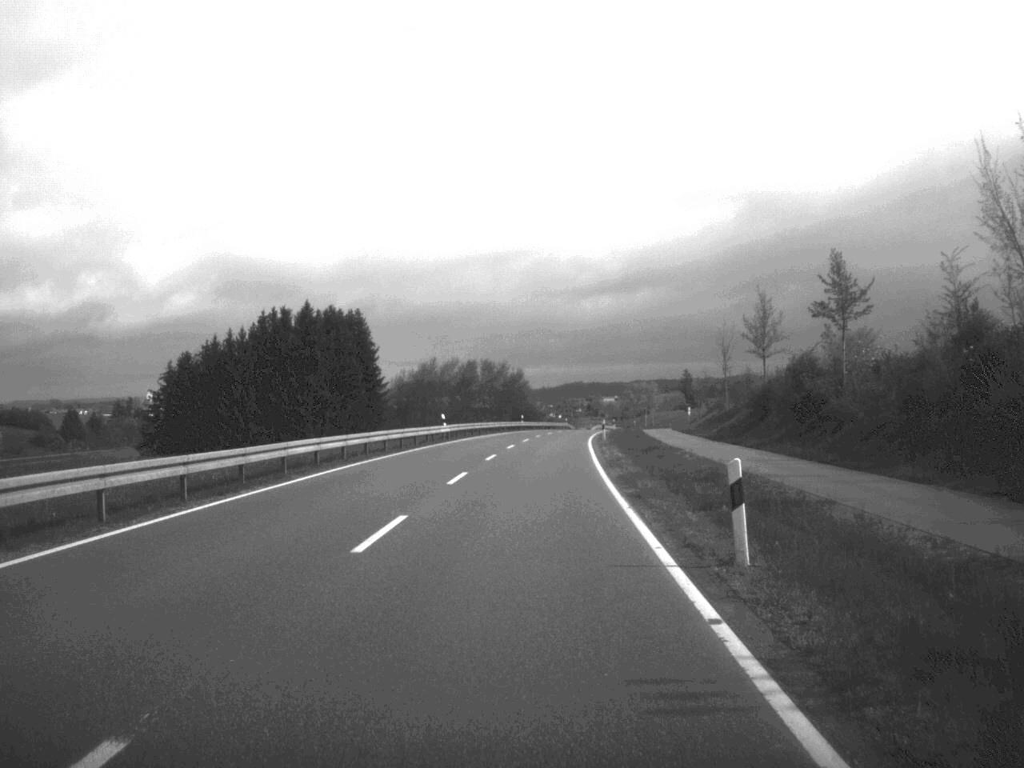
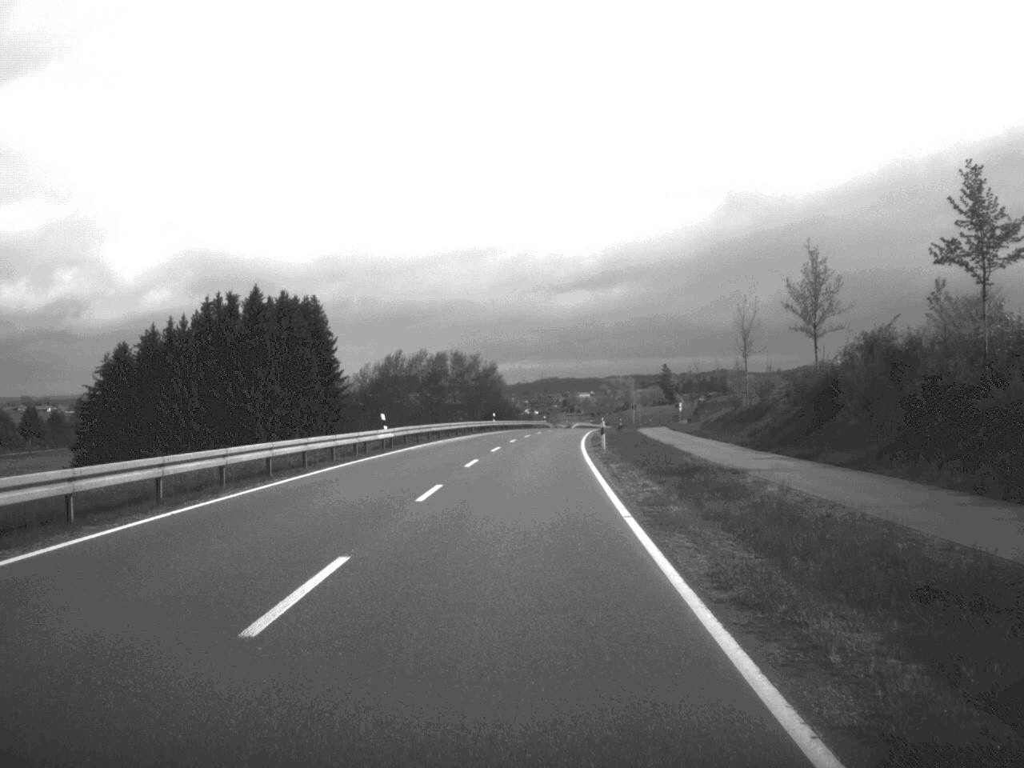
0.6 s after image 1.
(+0.2, +16.5) m; +1°
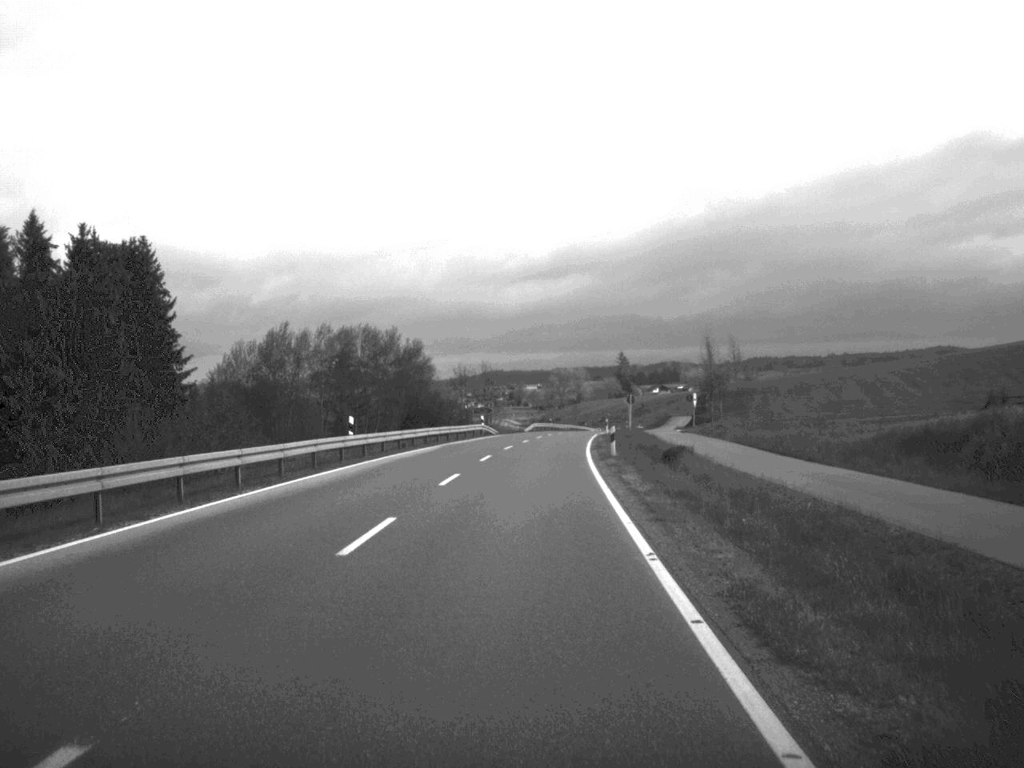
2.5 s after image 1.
(+1.2, +53.8) m; +2°
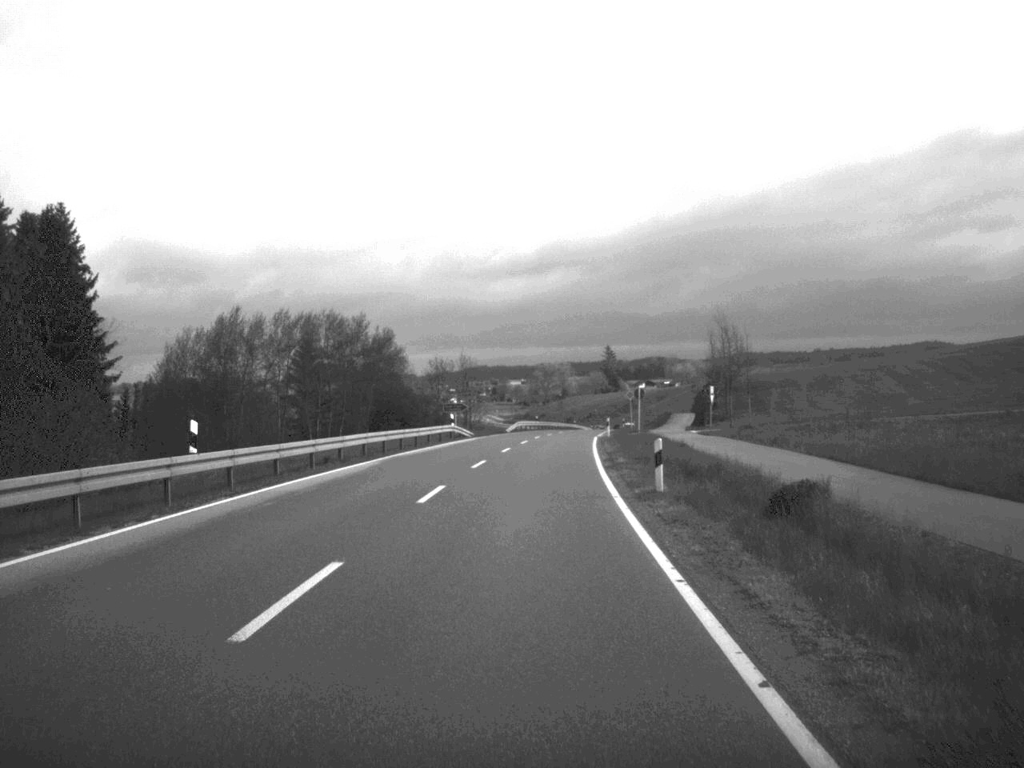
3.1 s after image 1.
(+0.1, +16.7) m; +1°
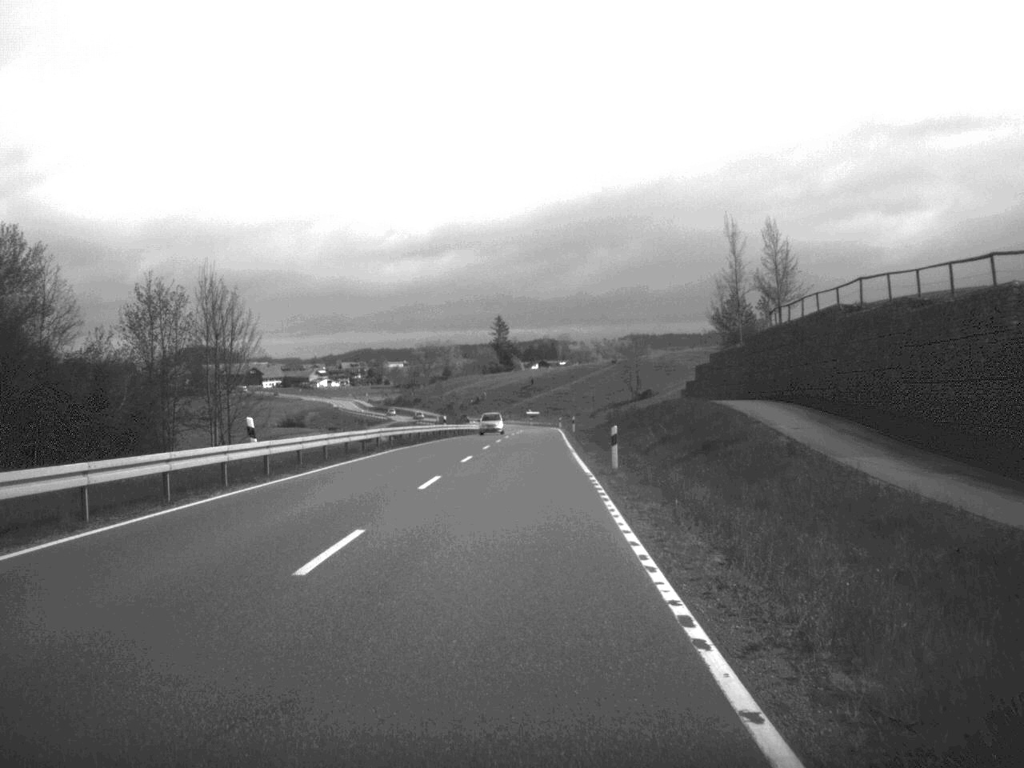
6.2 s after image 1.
(+4.2, +90.6) m; +5°
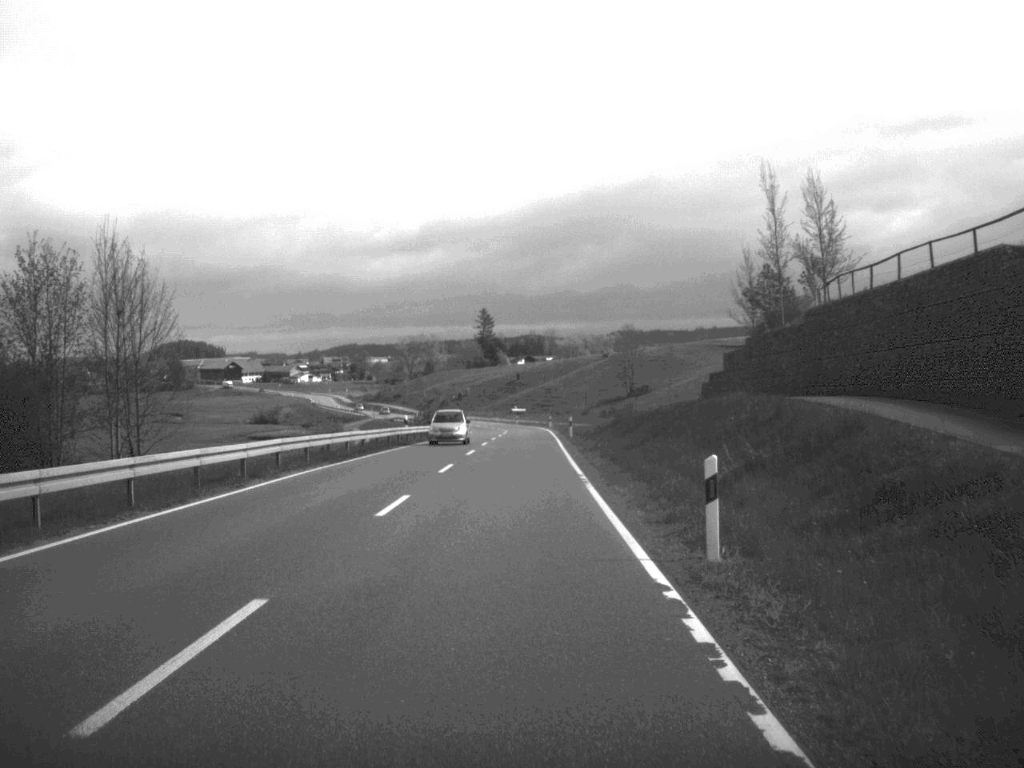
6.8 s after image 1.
(+0.1, +17.3) m; +1°
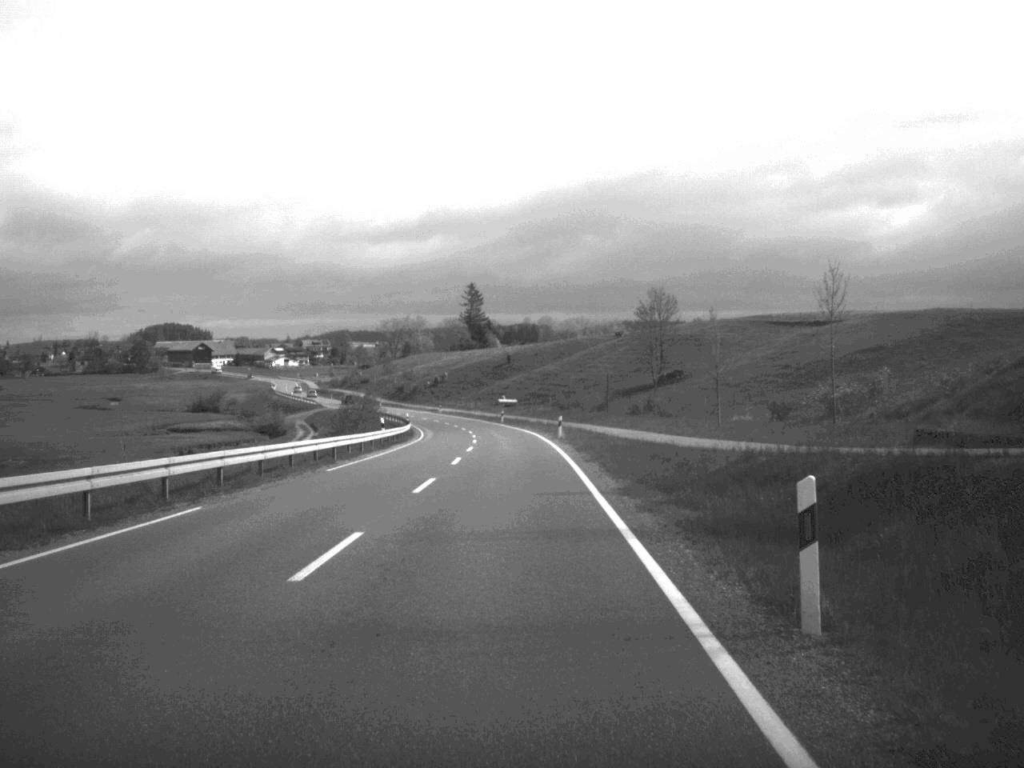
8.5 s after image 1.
(+0.2, +53.2) m; 0°
